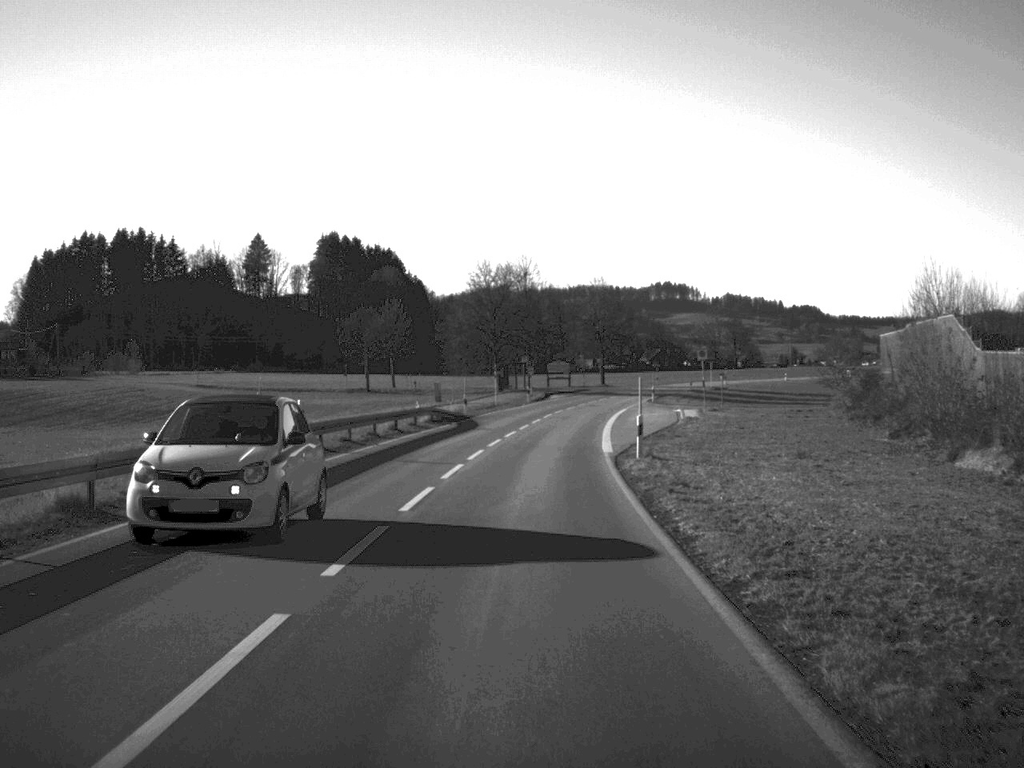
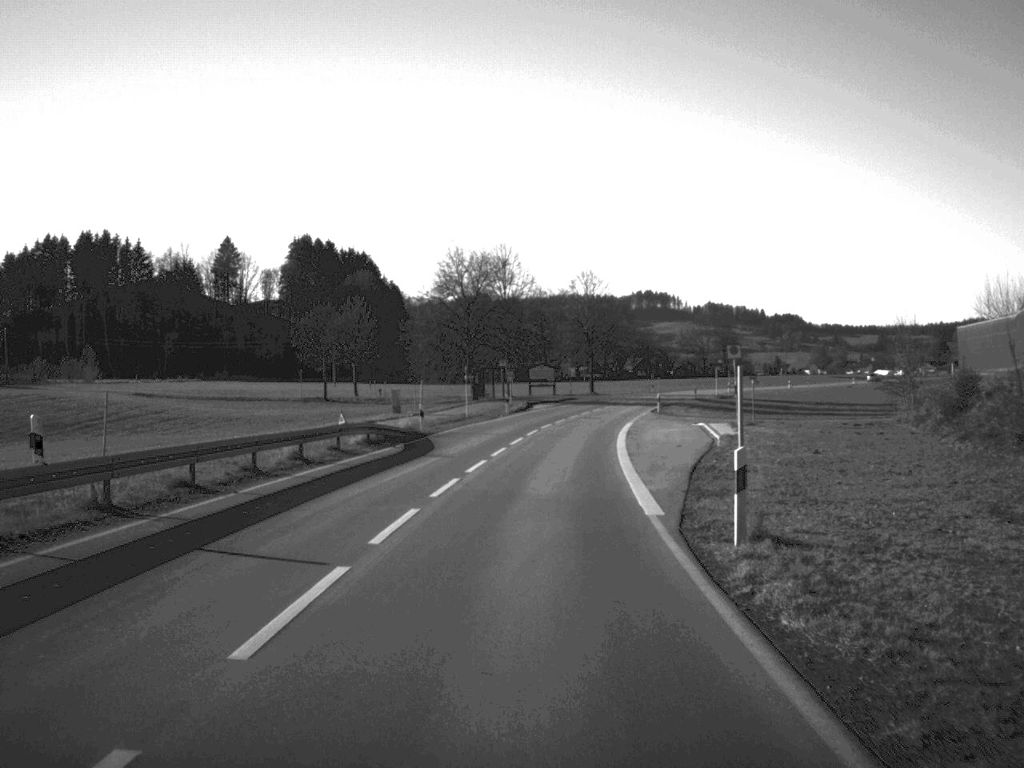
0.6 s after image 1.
(+0.1, +15.4) m; +1°
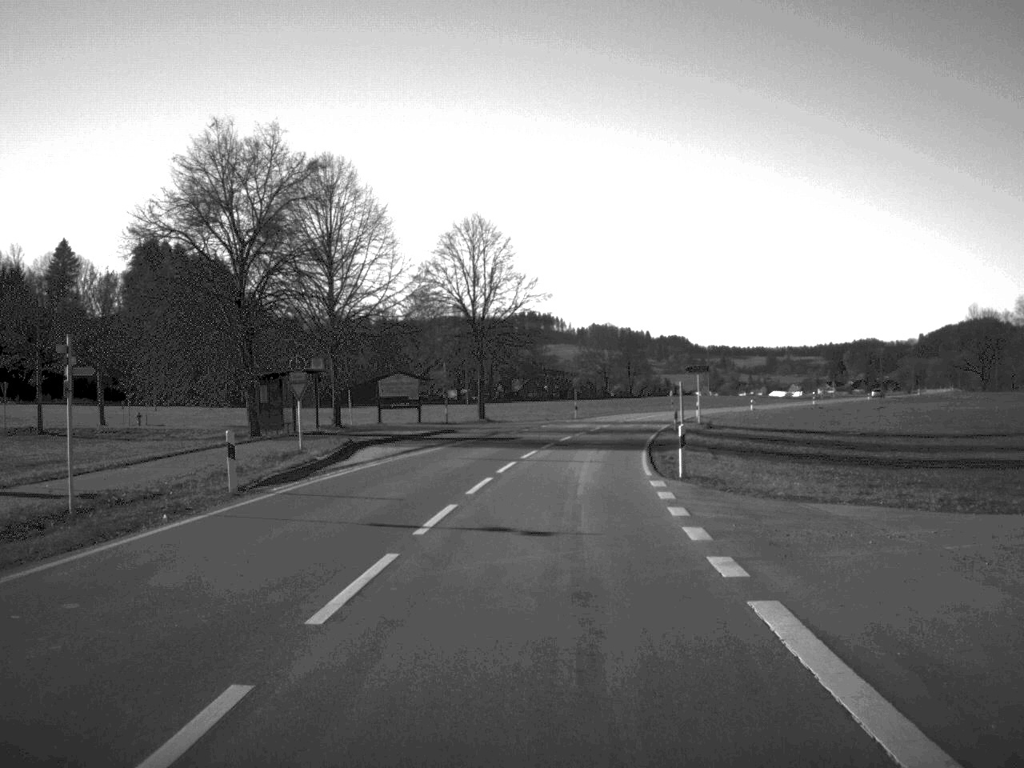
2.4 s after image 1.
(+1.9, +46.2) m; +5°
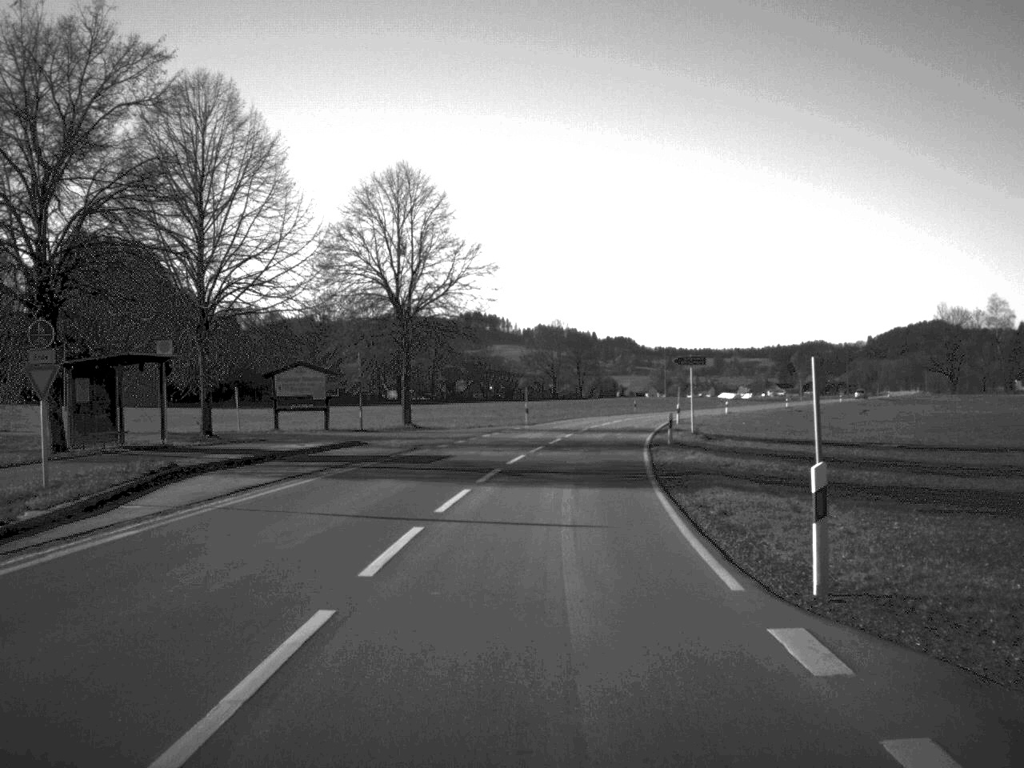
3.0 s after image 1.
(+0.3, +15.6) m; +2°
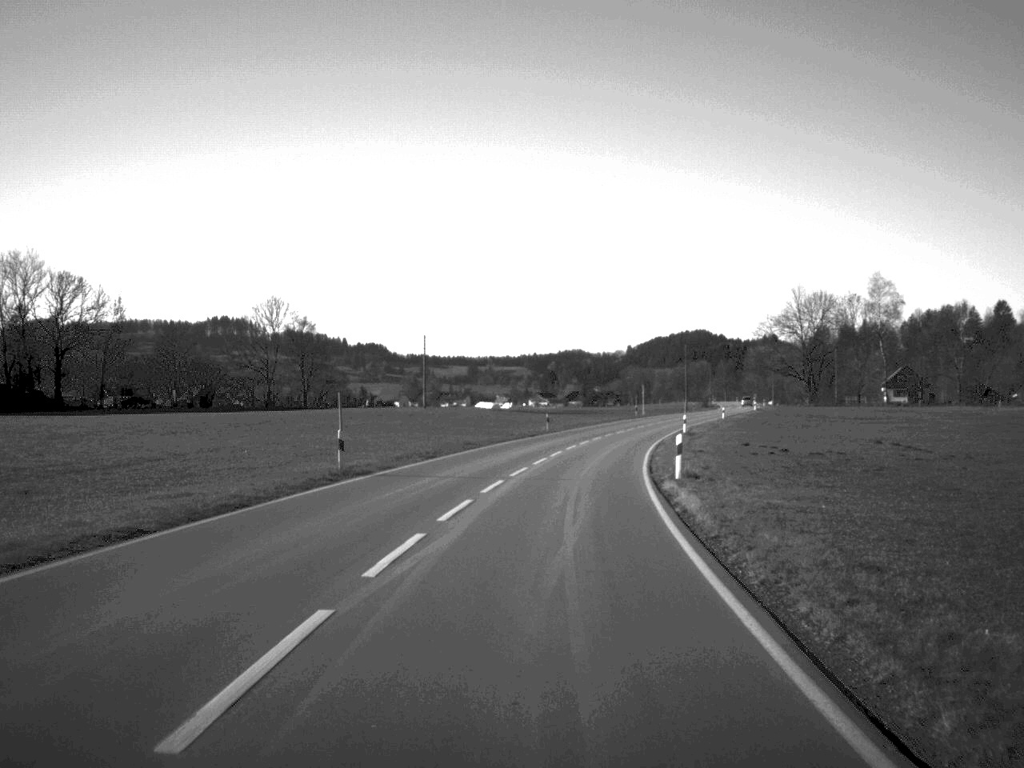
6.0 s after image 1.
(+7.5, +76.4) m; +11°
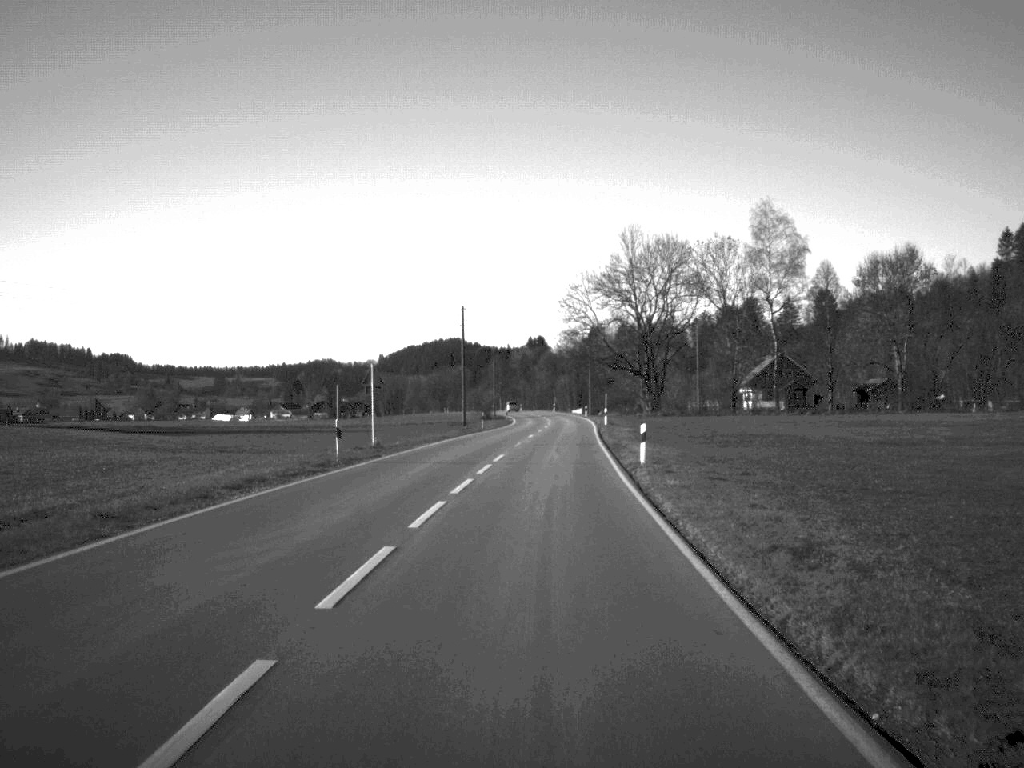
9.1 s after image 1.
(+8.0, +79.1) m; +11°
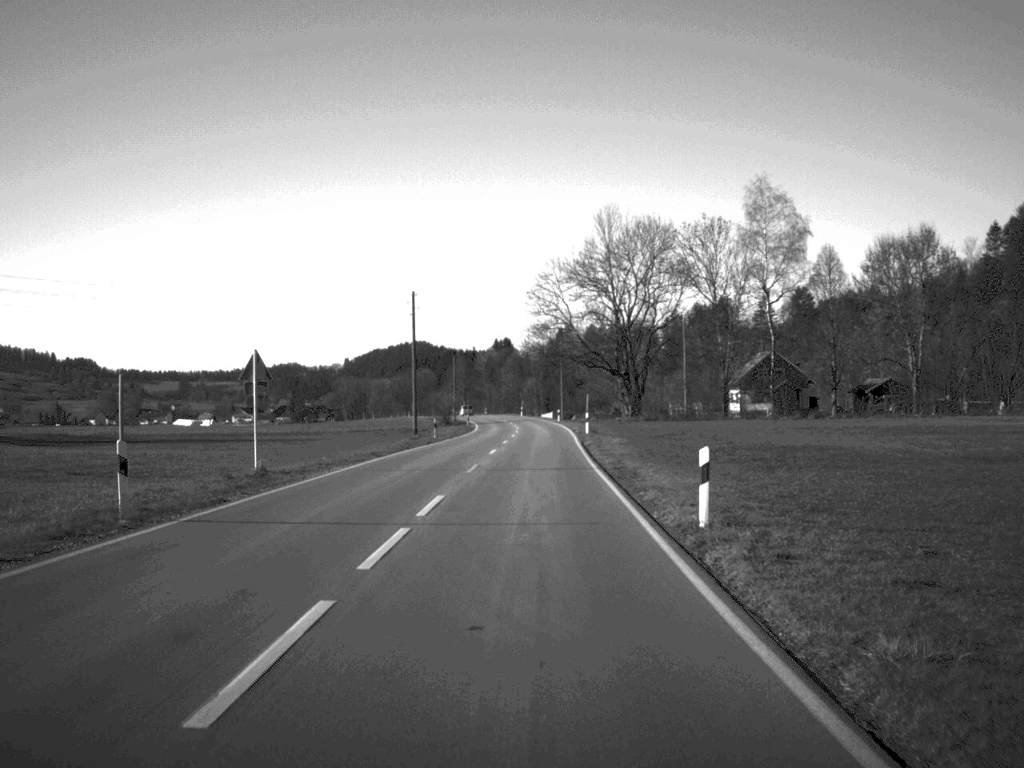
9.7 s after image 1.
(+0.2, +15.5) m; +1°
